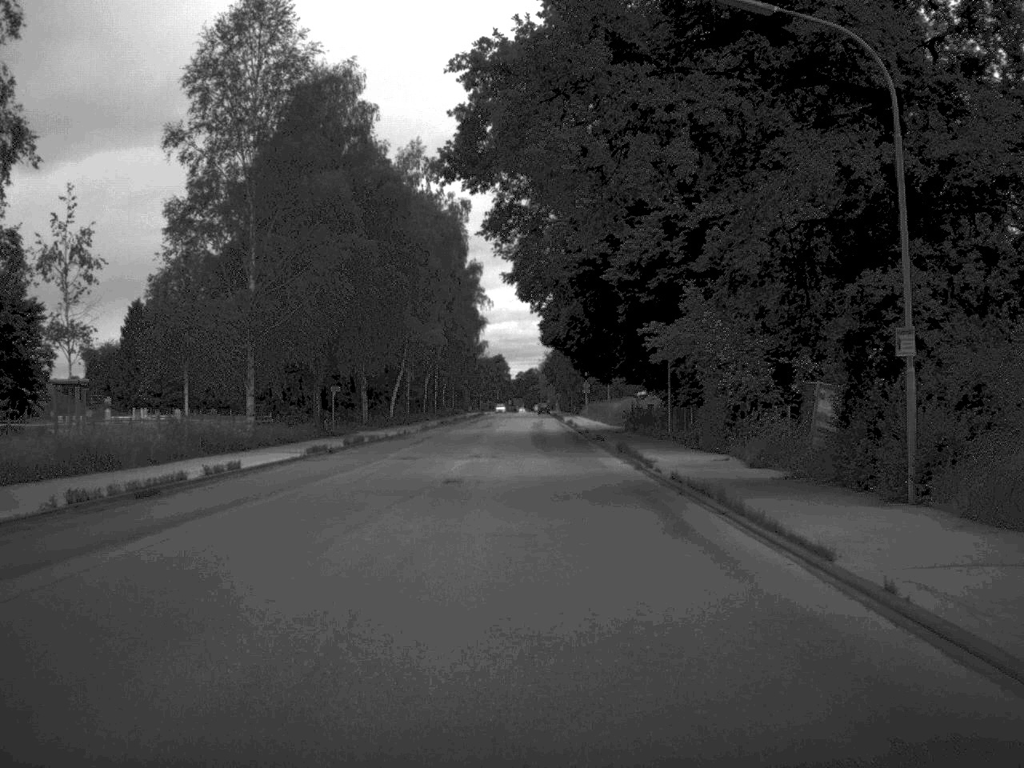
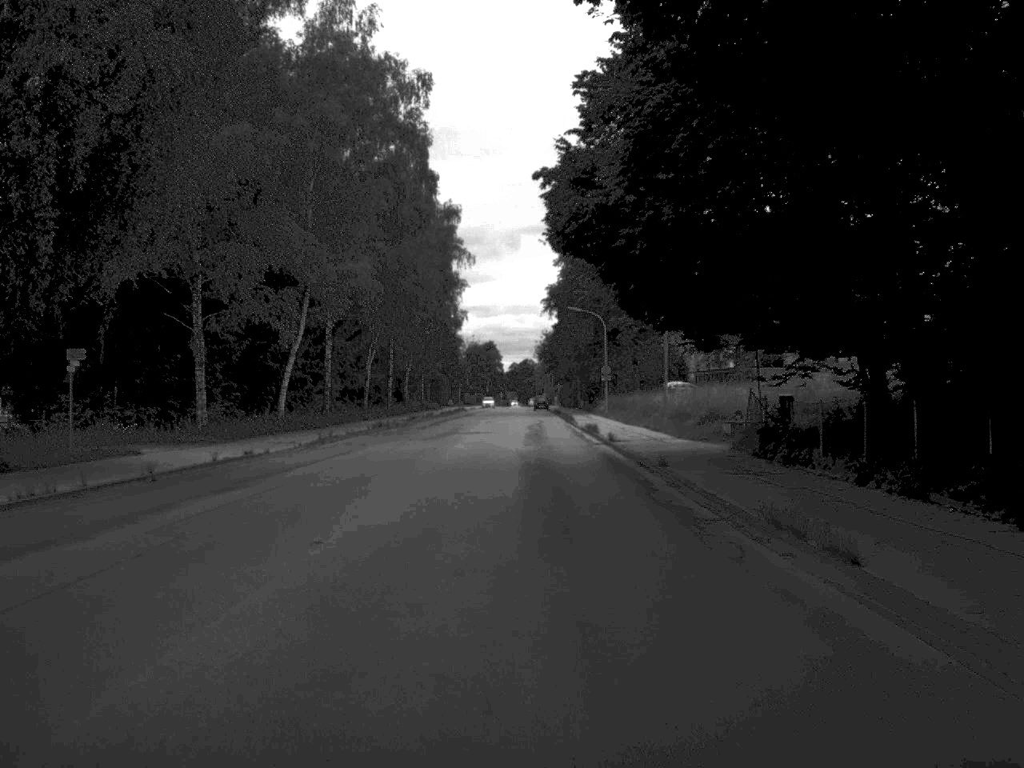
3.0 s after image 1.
(+0.2, +38.5) m; 0°
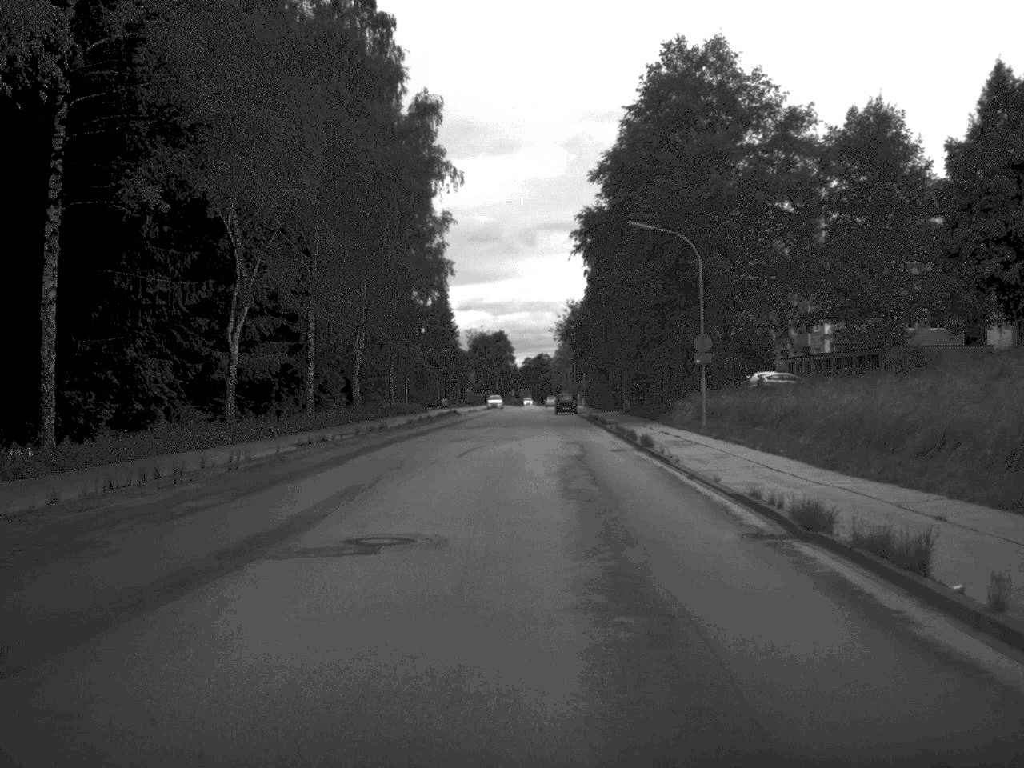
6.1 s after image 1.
(-0.3, +39.8) m; -1°
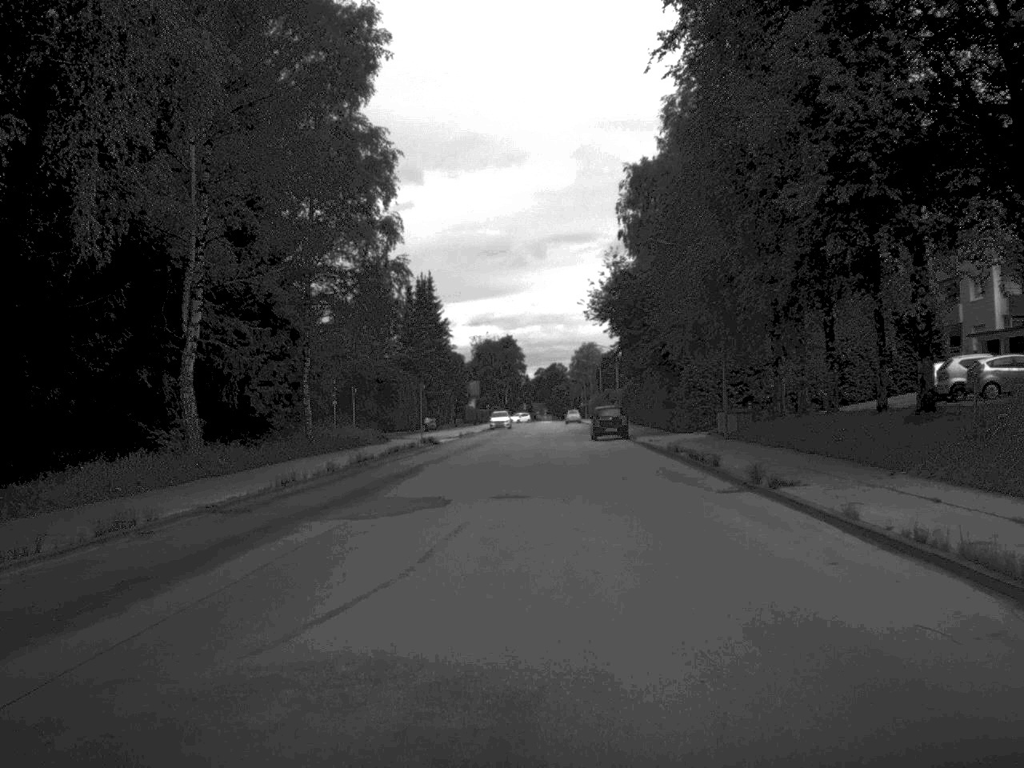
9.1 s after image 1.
(-0.3, +36.6) m; -1°
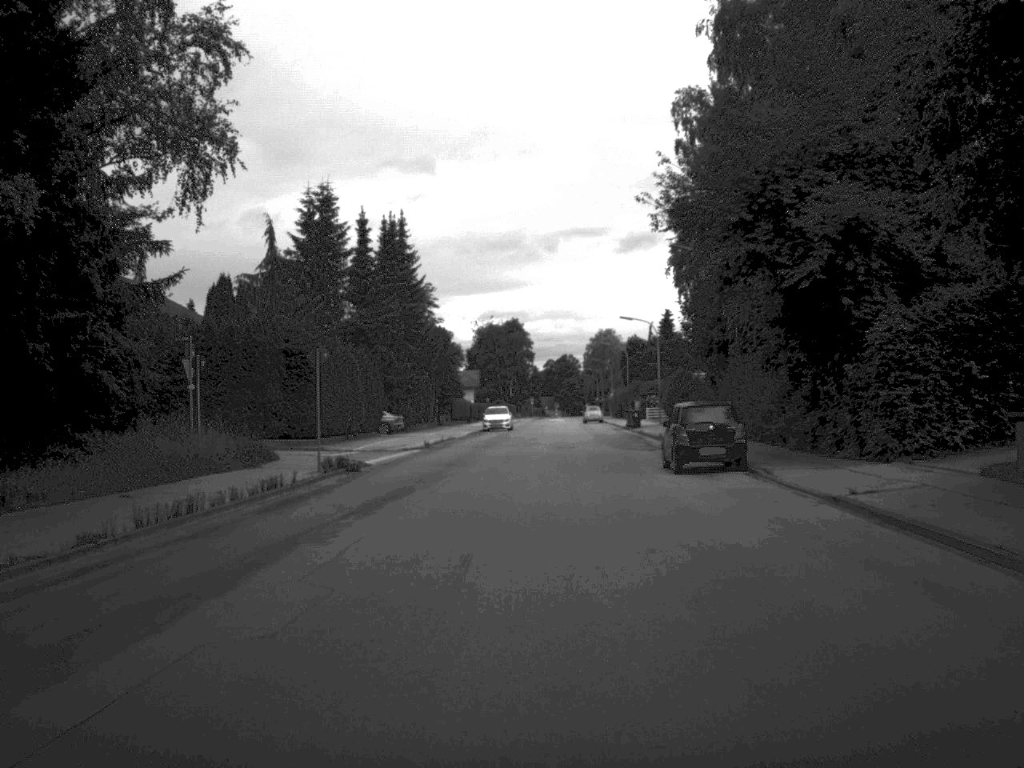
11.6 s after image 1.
(0.0, +30.2) m; -1°
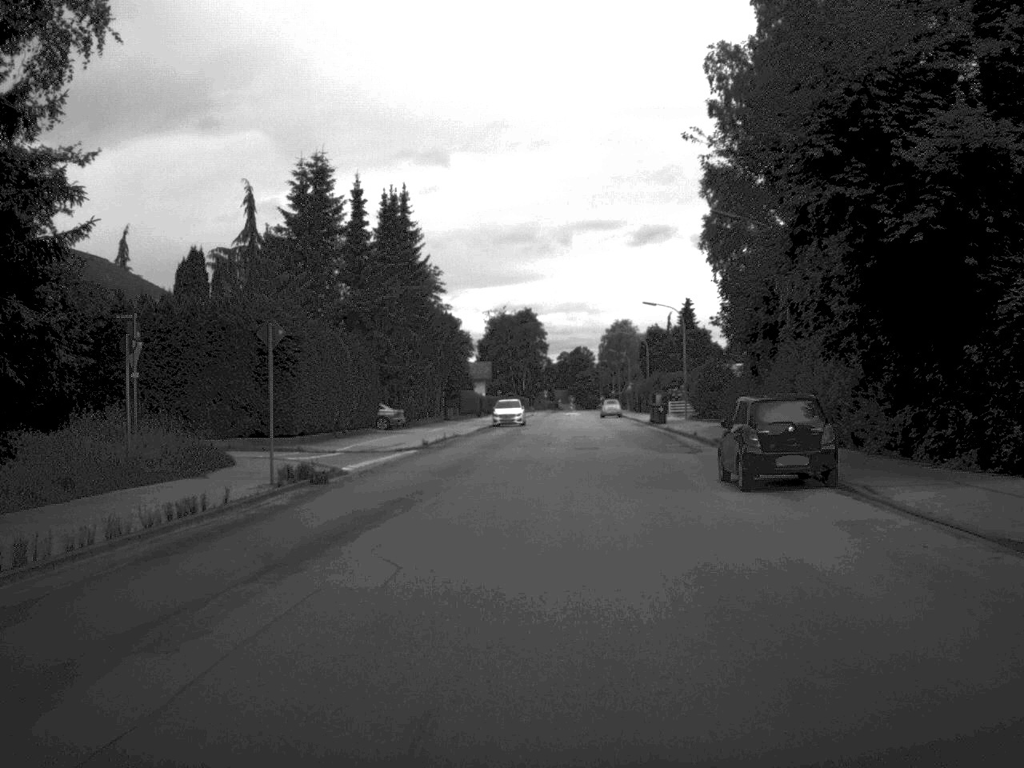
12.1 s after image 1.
(0.0, +6.9) m; -1°
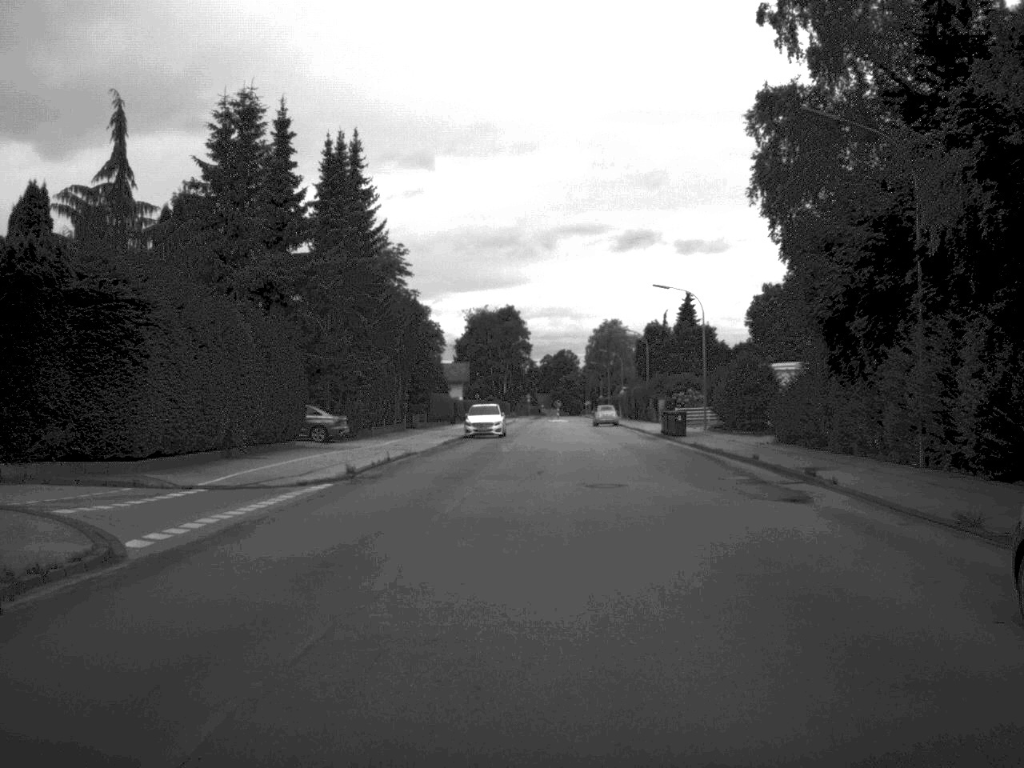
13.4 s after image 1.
(0.0, +14.7) m; +1°
